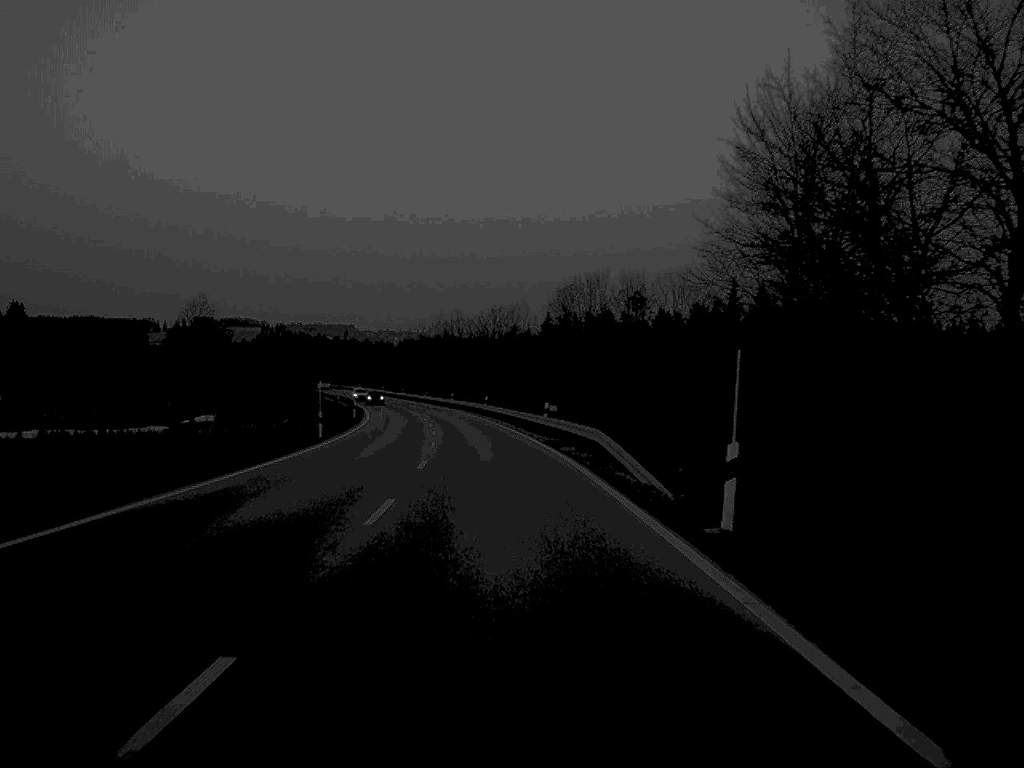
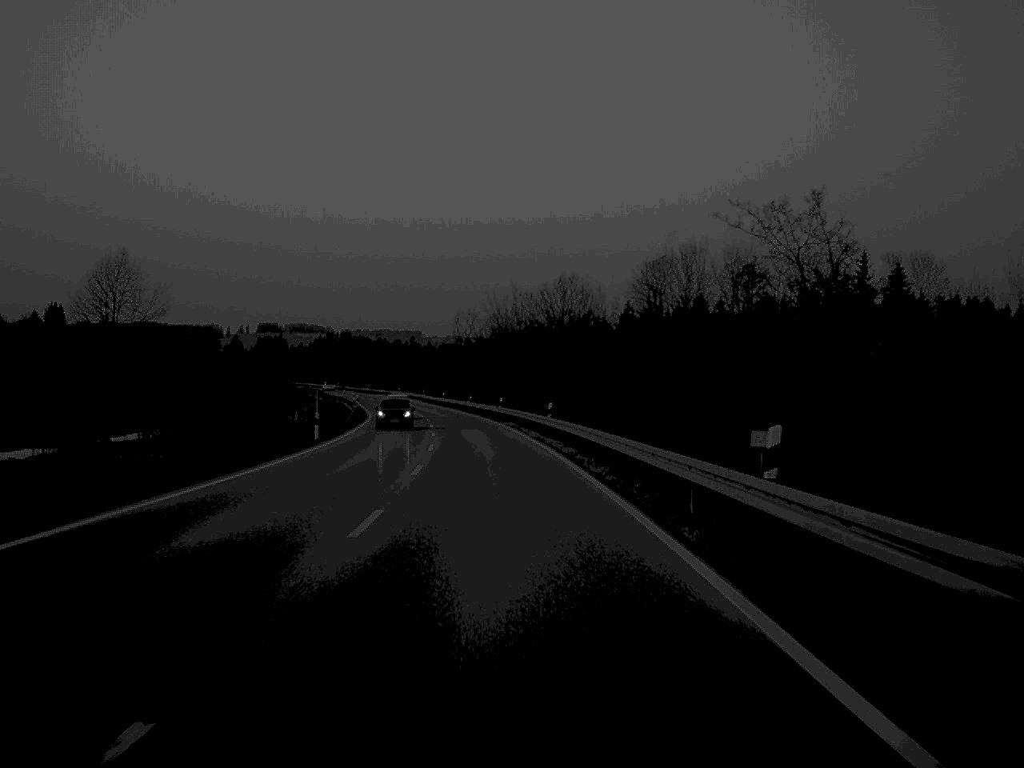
(-1.0, +37.7) m; -3°
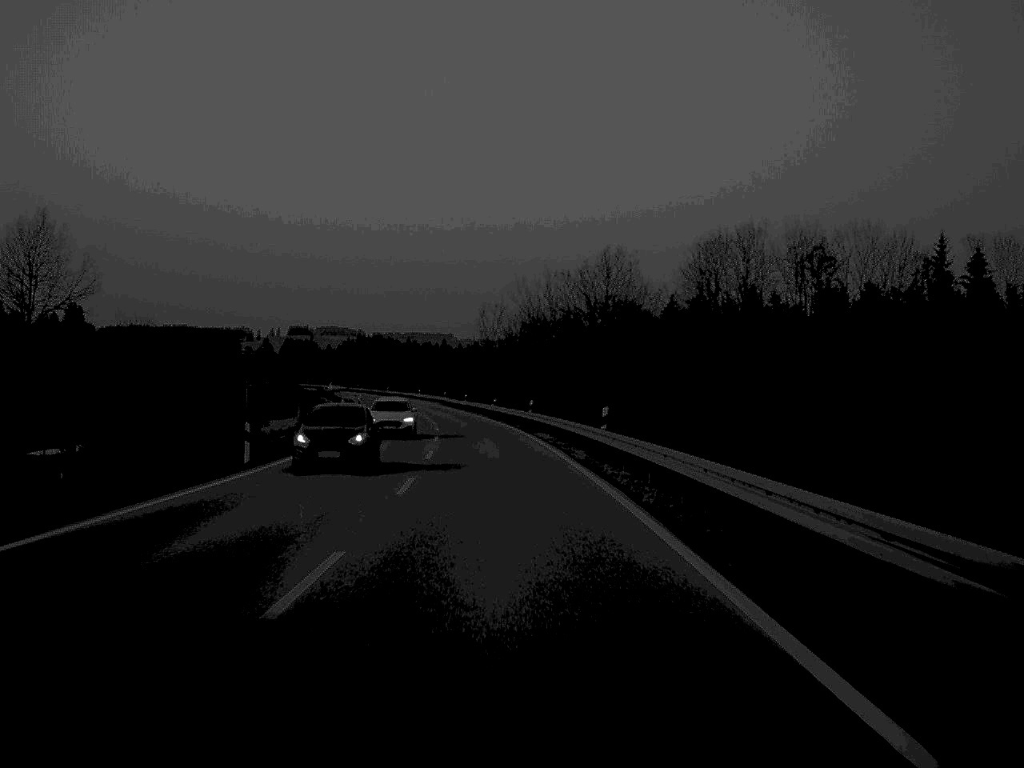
(-0.2, +17.0) m; -1°
